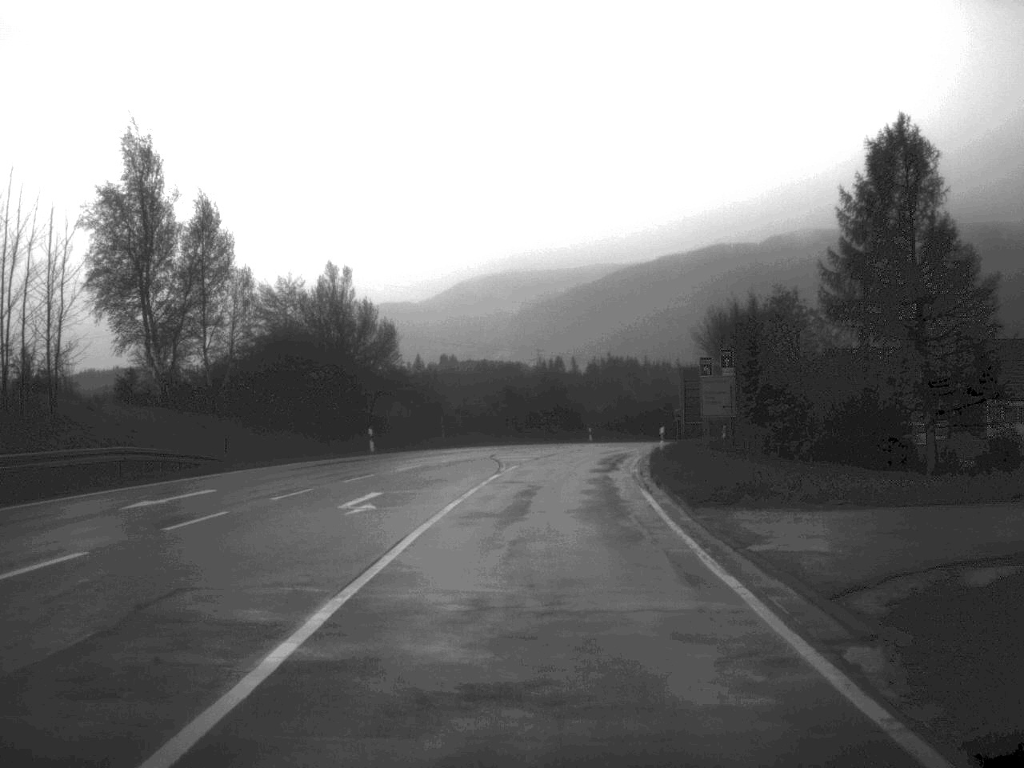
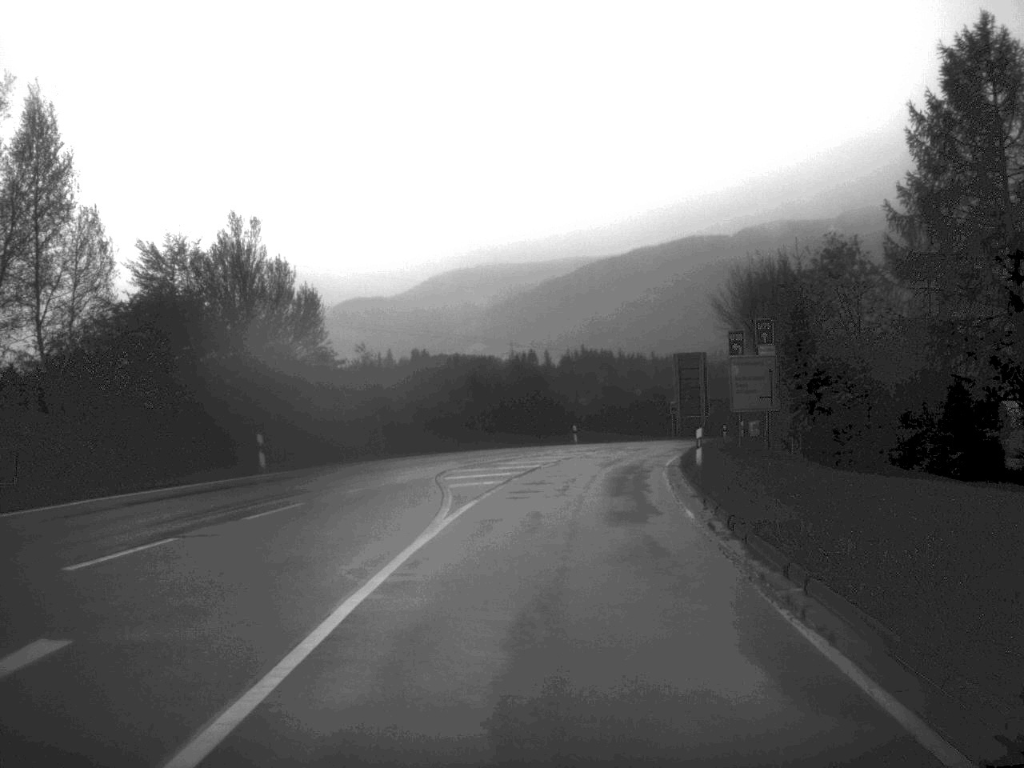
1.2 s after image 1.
(+0.1, +15.6) m; +1°
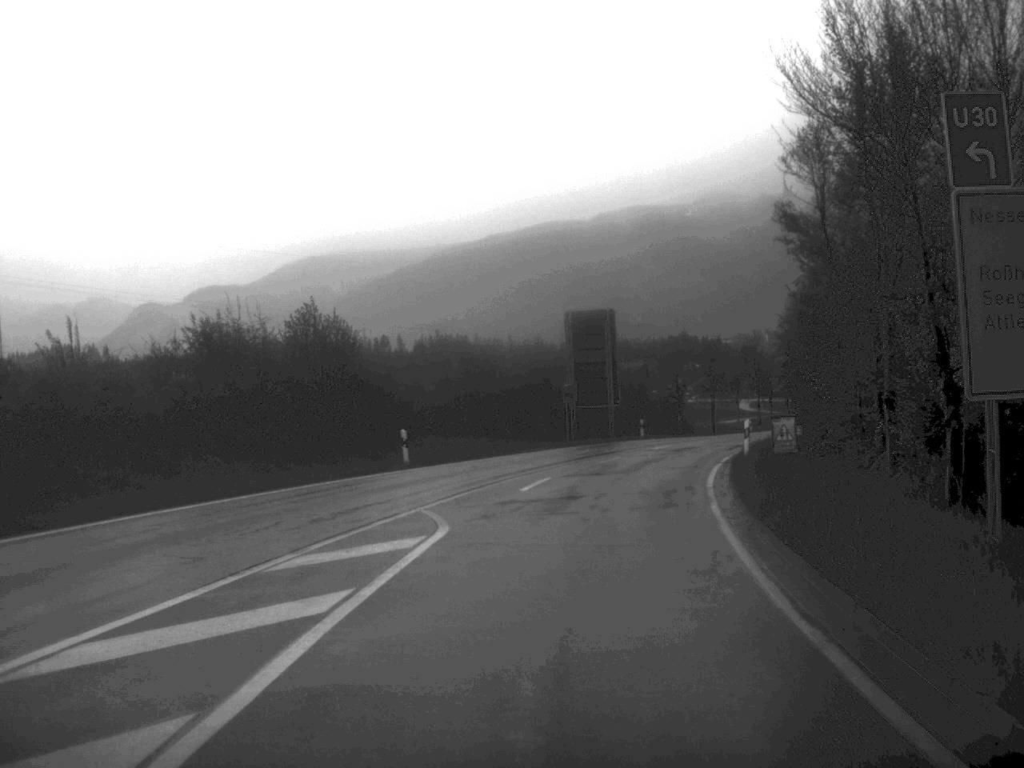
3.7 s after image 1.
(+1.7, +33.4) m; +6°
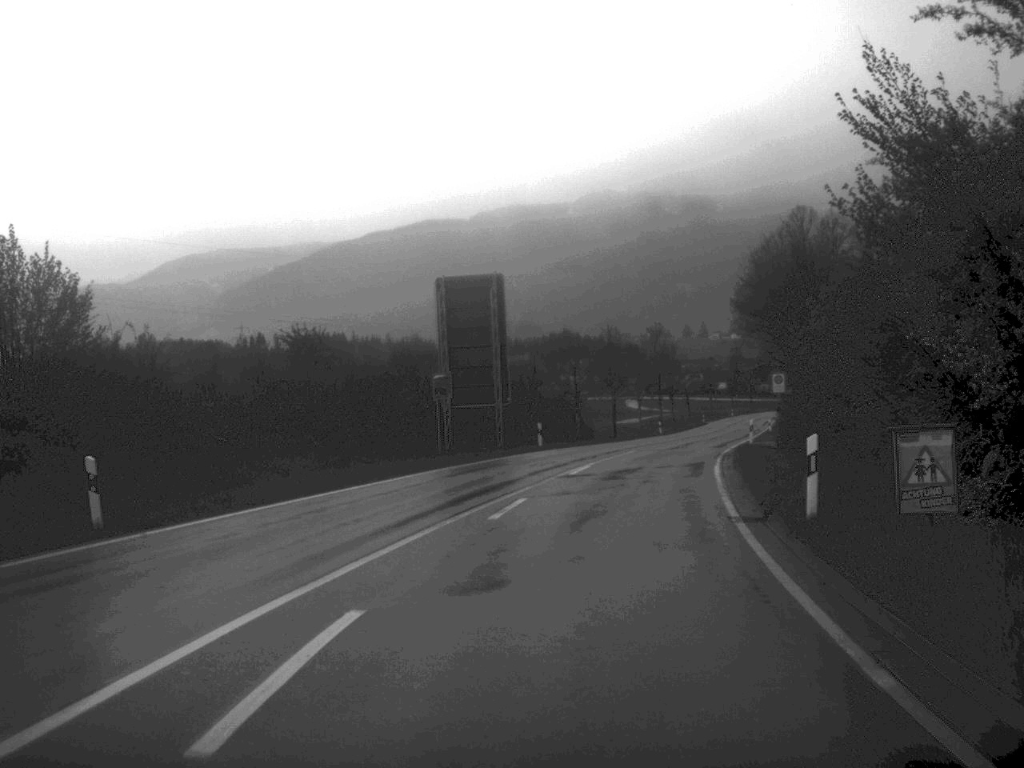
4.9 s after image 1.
(+0.7, +17.1) m; +5°
